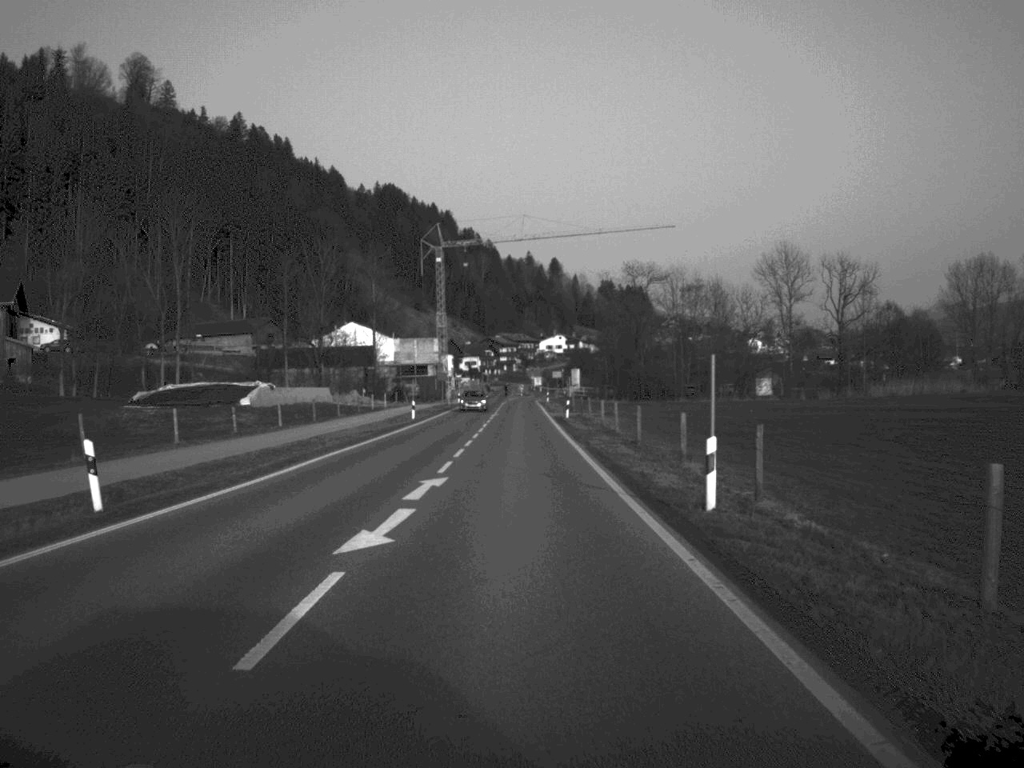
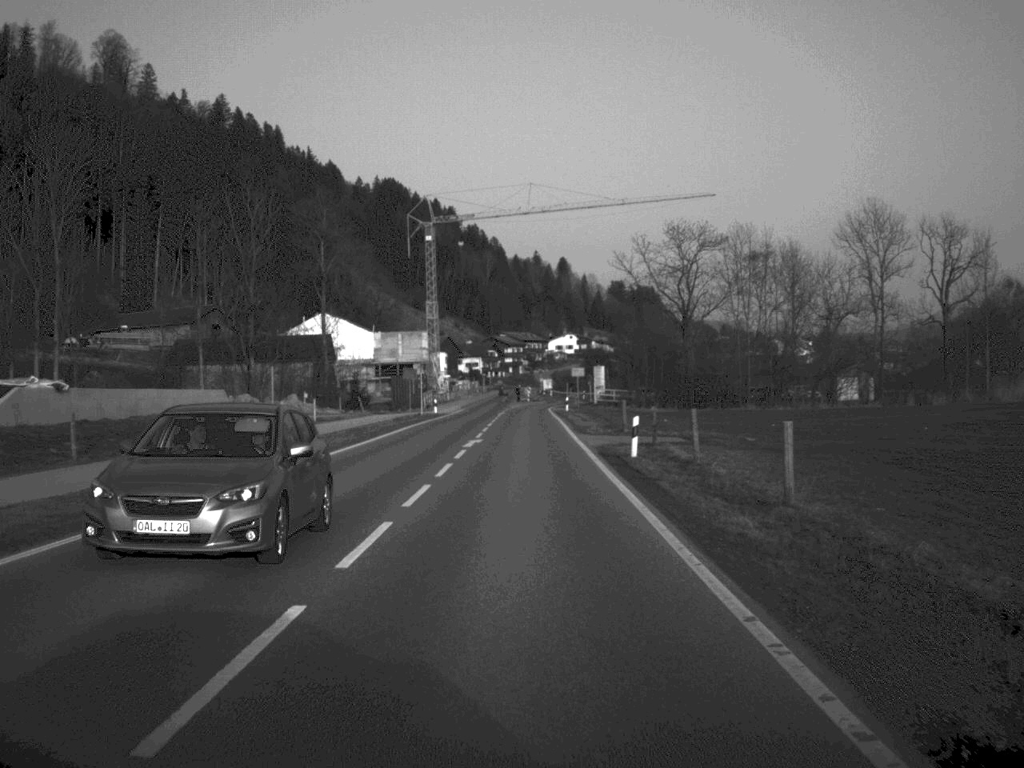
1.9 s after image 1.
(-0.1, +37.5) m; 0°
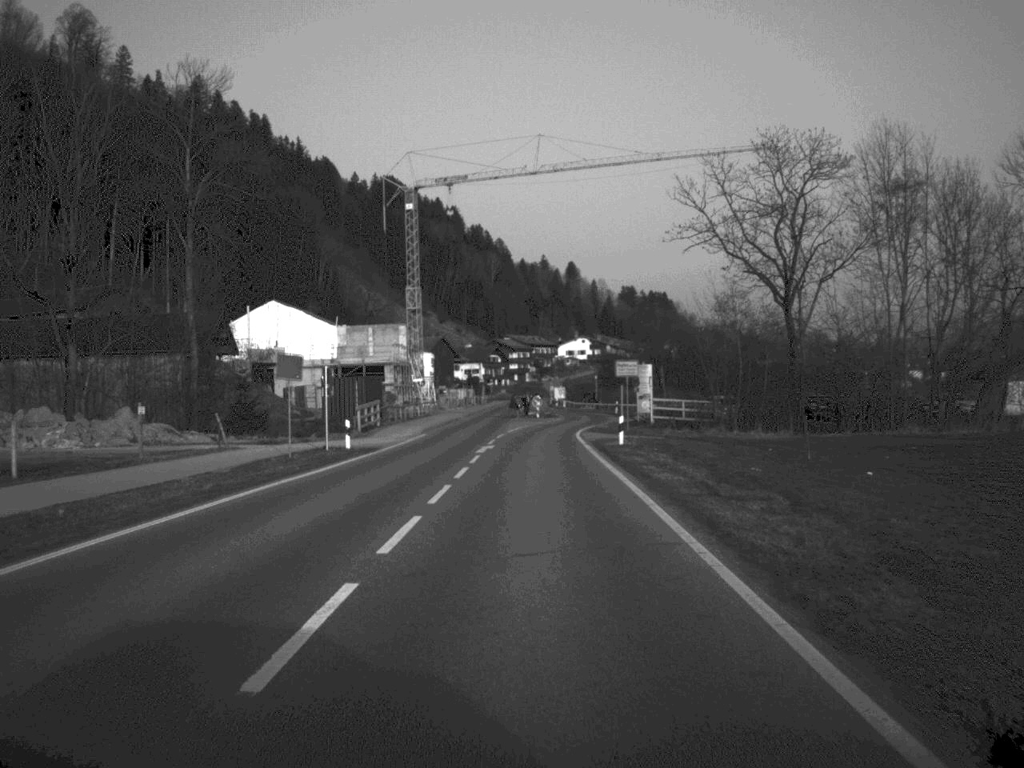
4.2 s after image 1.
(-0.1, +40.3) m; 0°
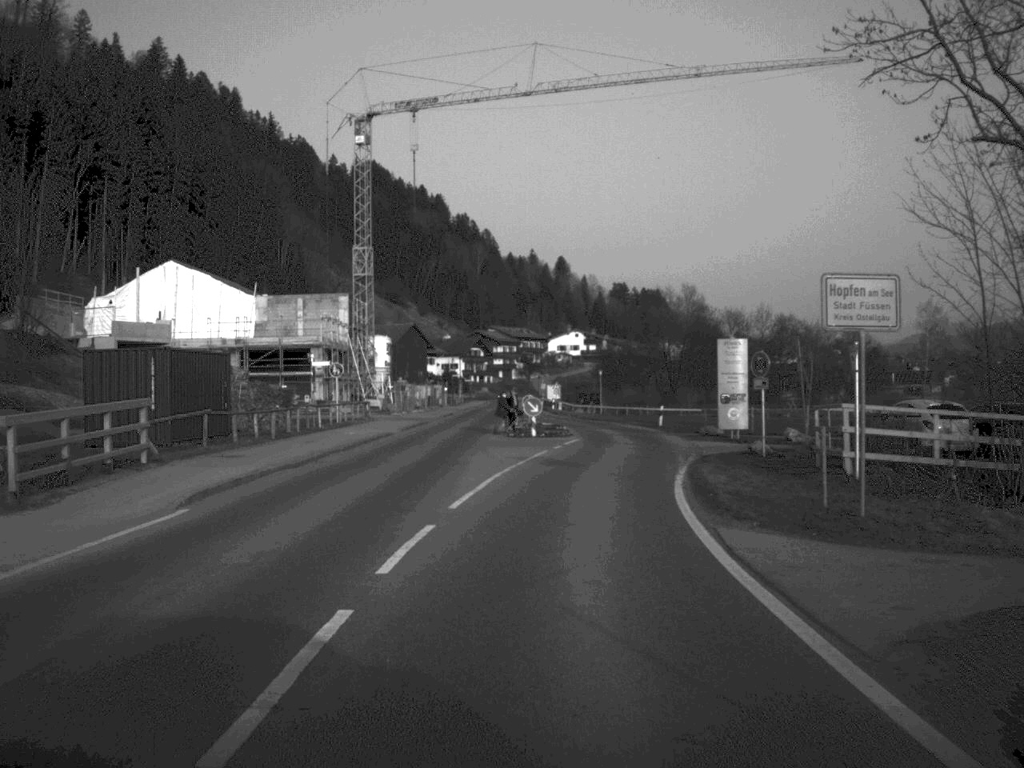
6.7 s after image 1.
(0.0, +37.3) m; +1°
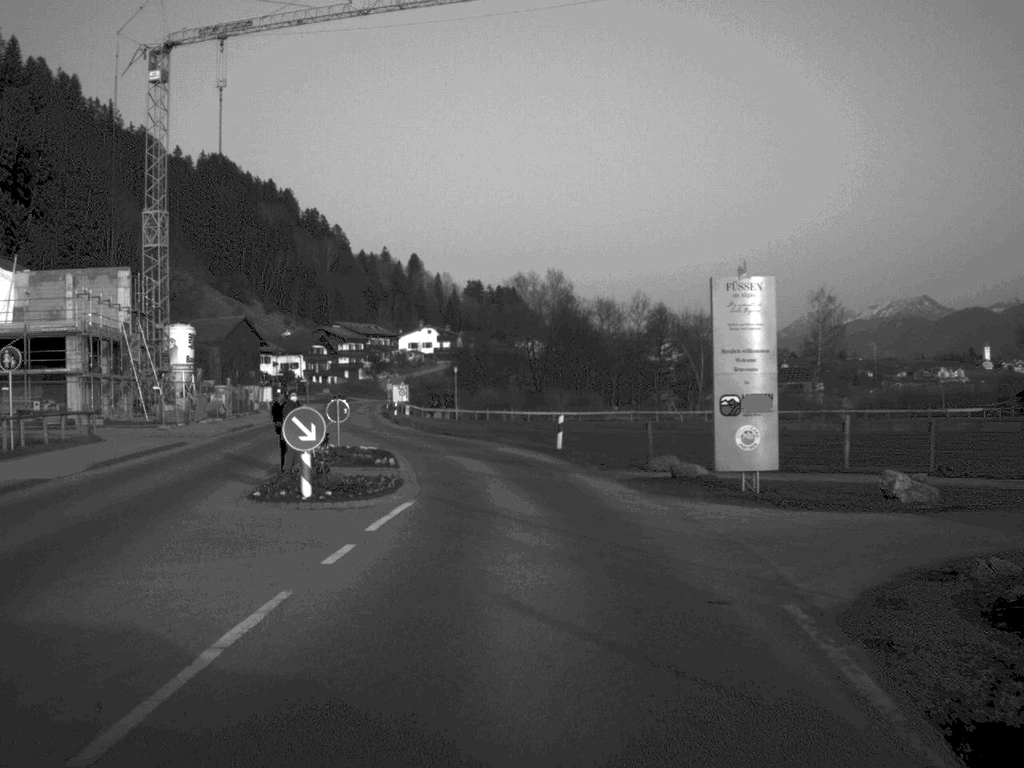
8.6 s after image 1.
(+1.2, +23.1) m; +7°
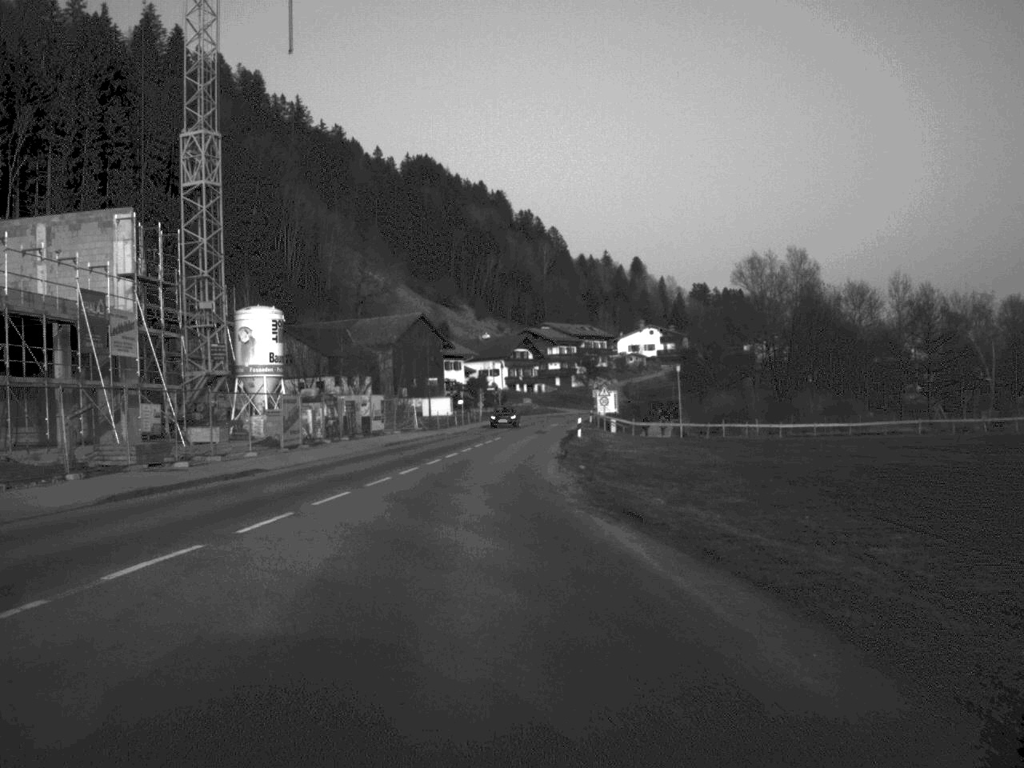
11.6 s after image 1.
(-1.2, +31.3) m; -11°
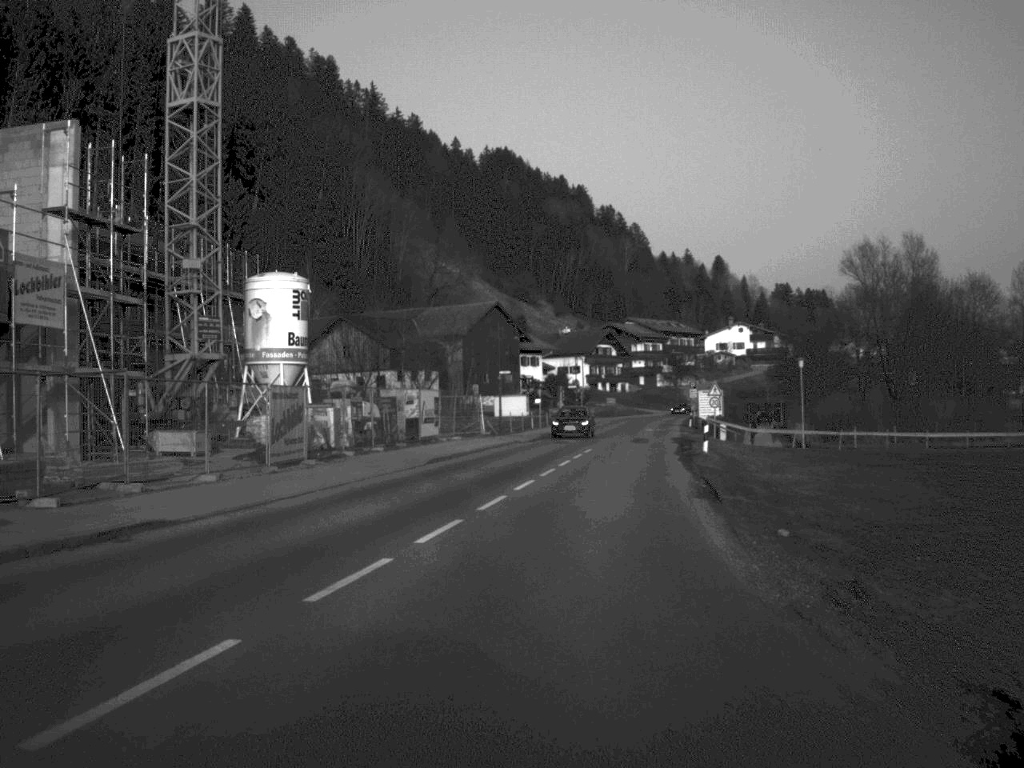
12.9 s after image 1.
(-0.7, +14.9) m; -3°
